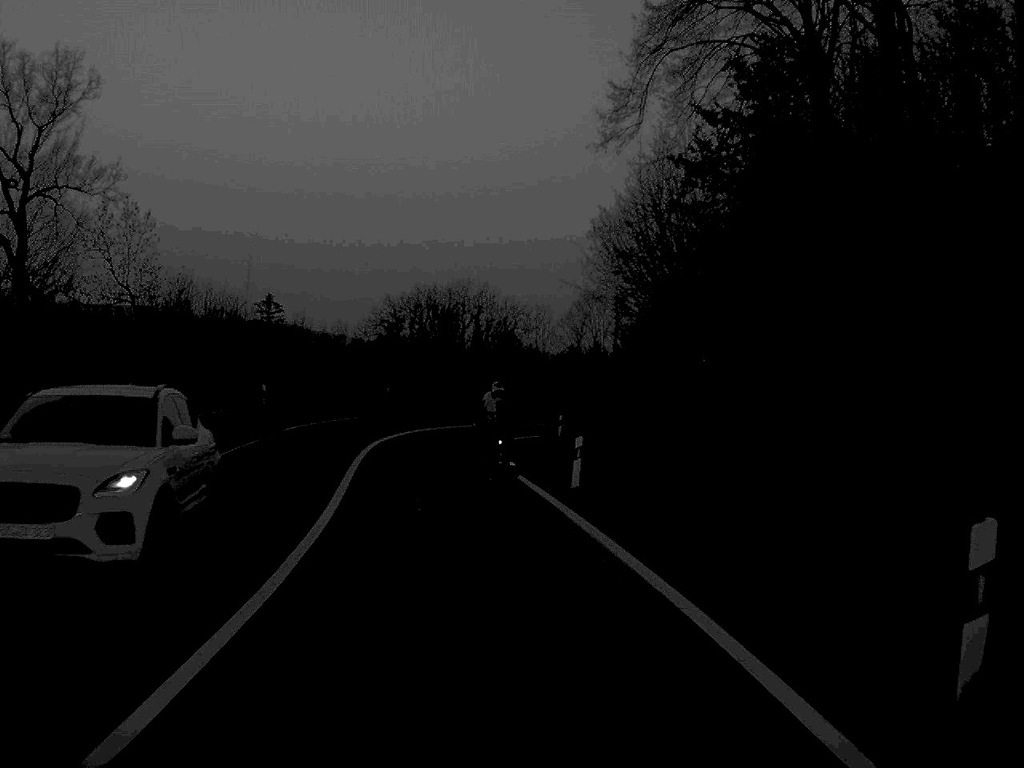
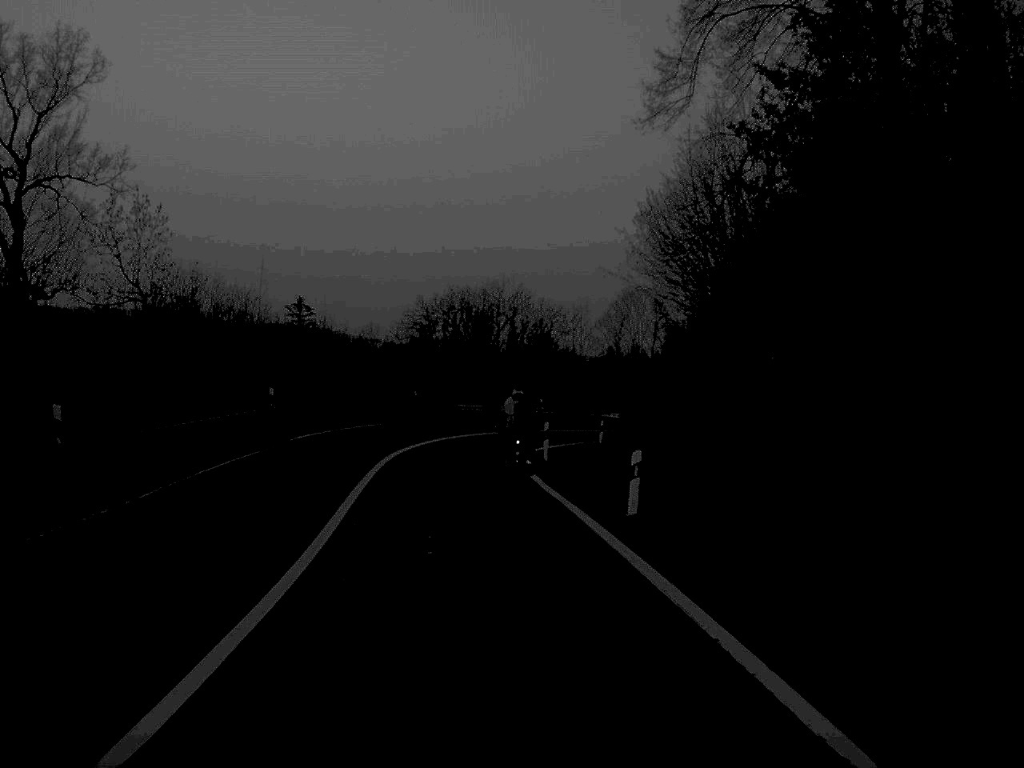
(-0.1, +4.4) m; -2°
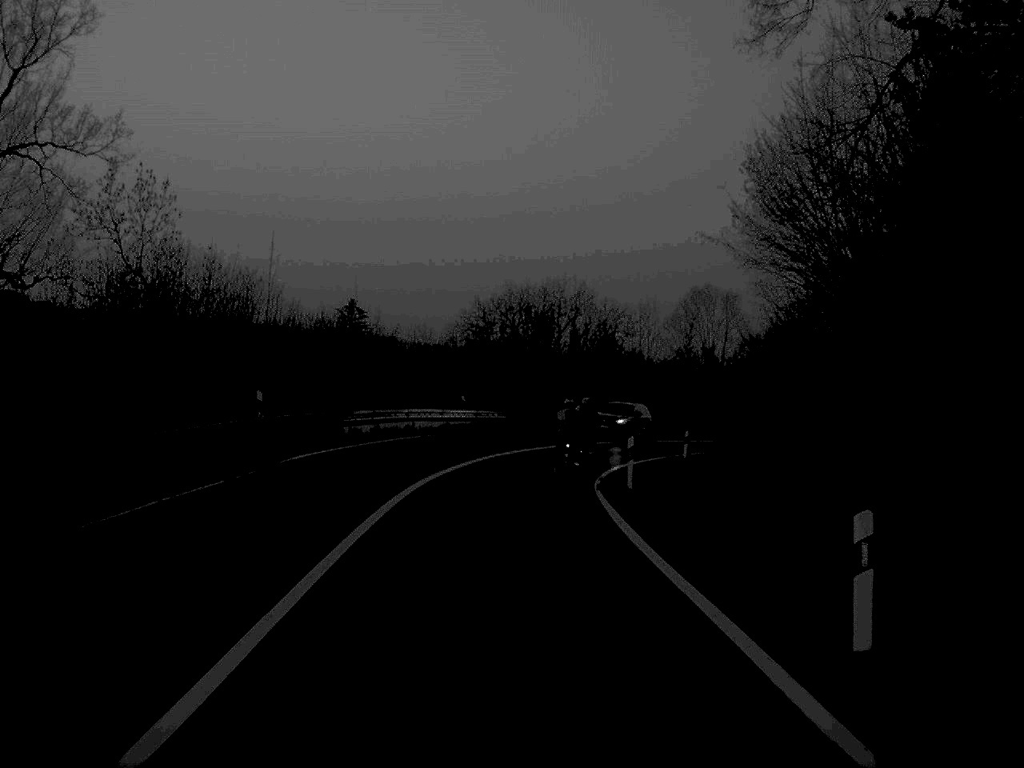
(-0.2, +9.1) m; -3°
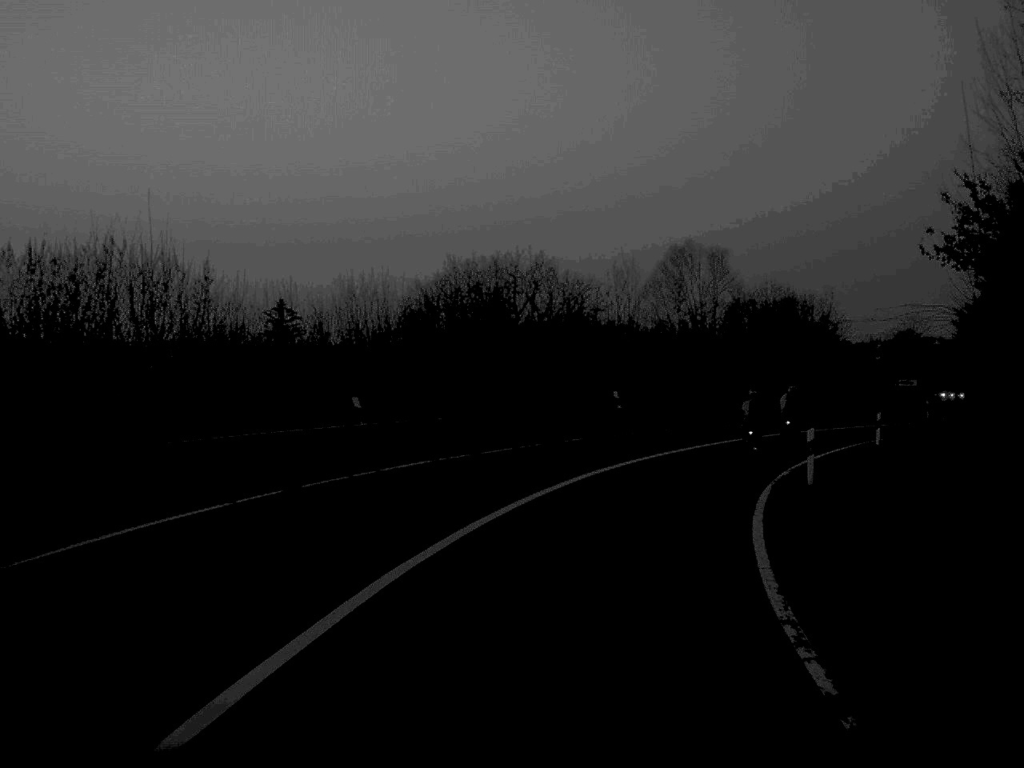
(0.0, +23.2) m; +2°
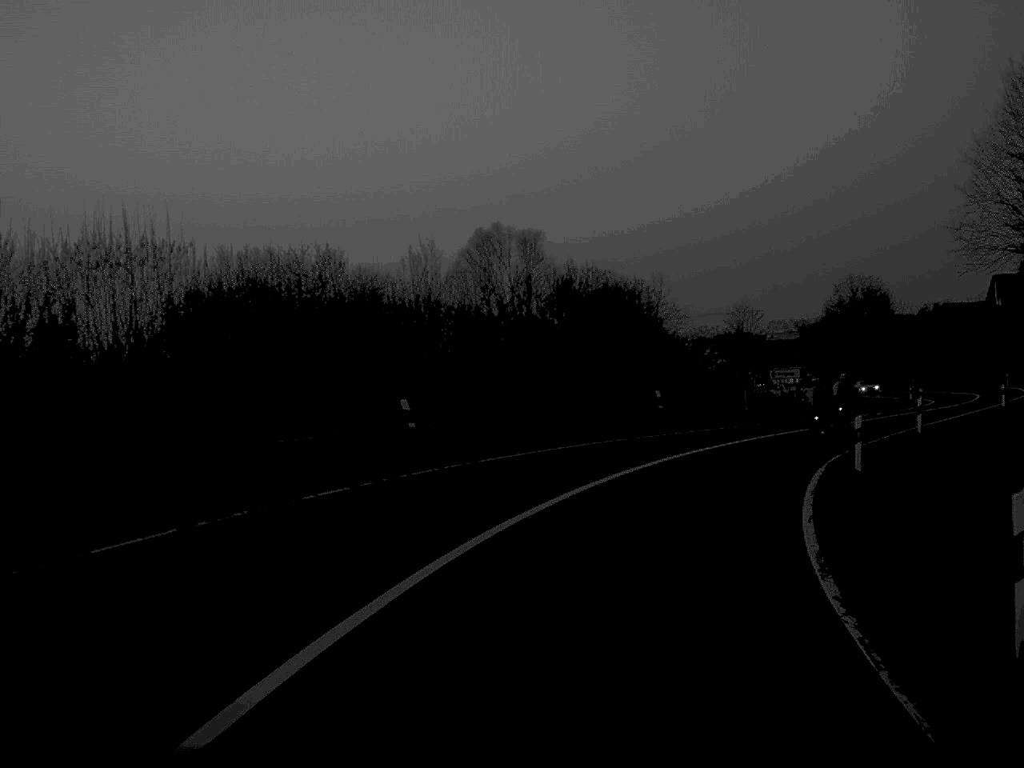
(+1.1, +16.1) m; +9°
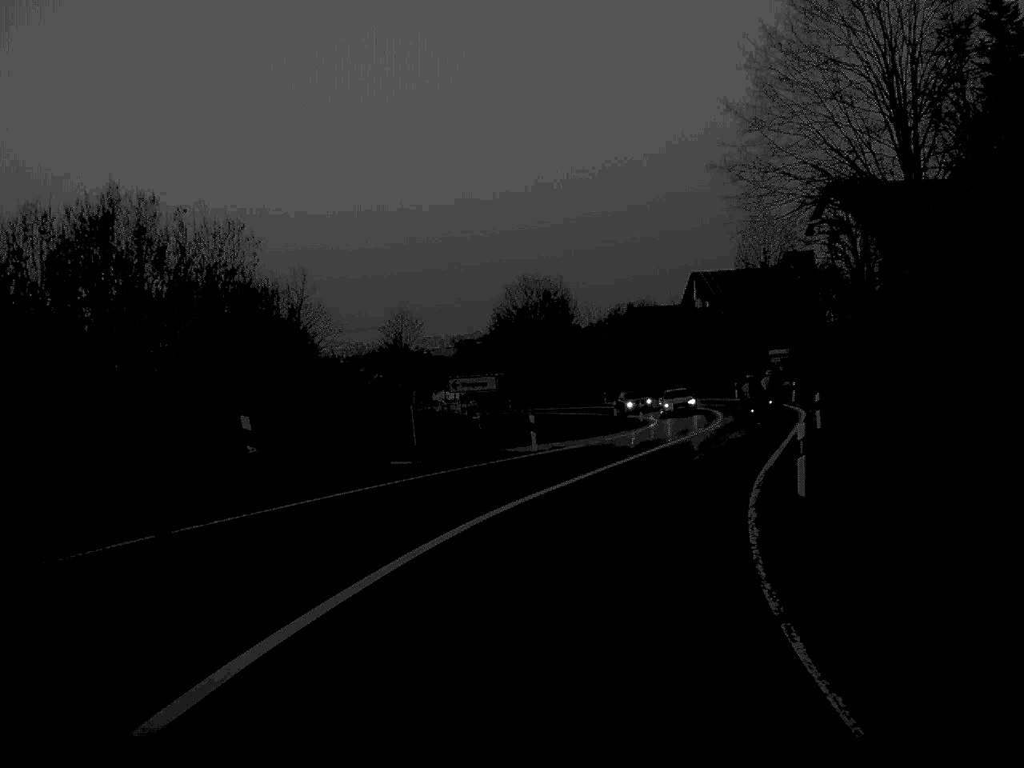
(+2.6, +19.7) m; +15°
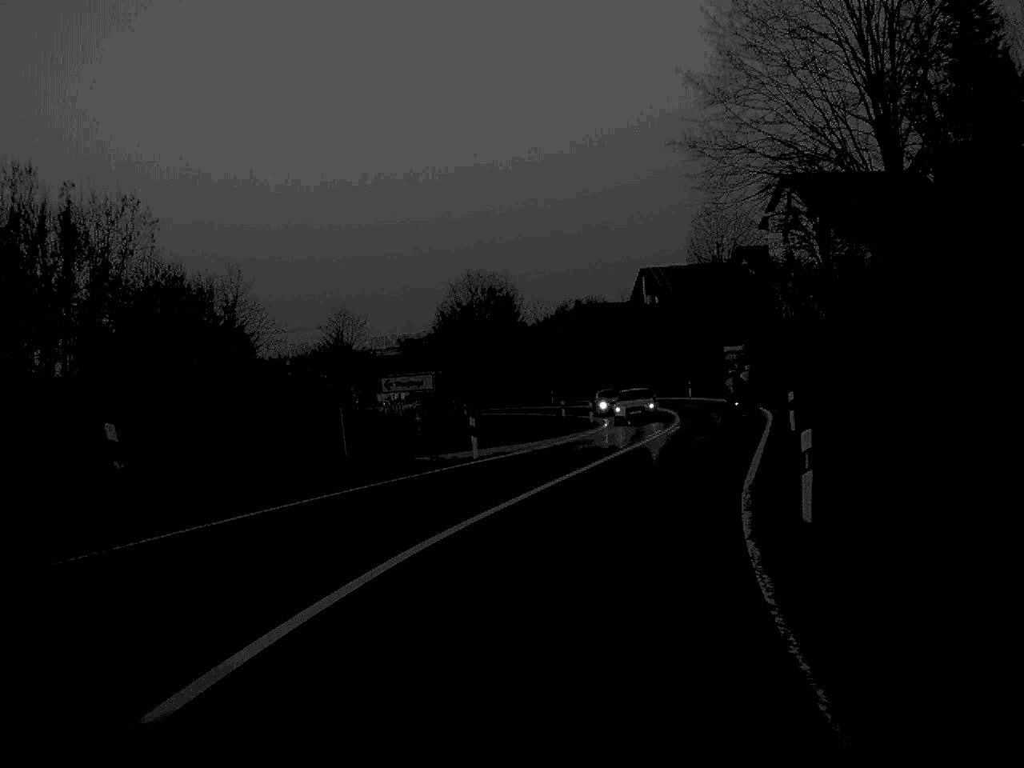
(+0.1, +3.7) m; +2°
